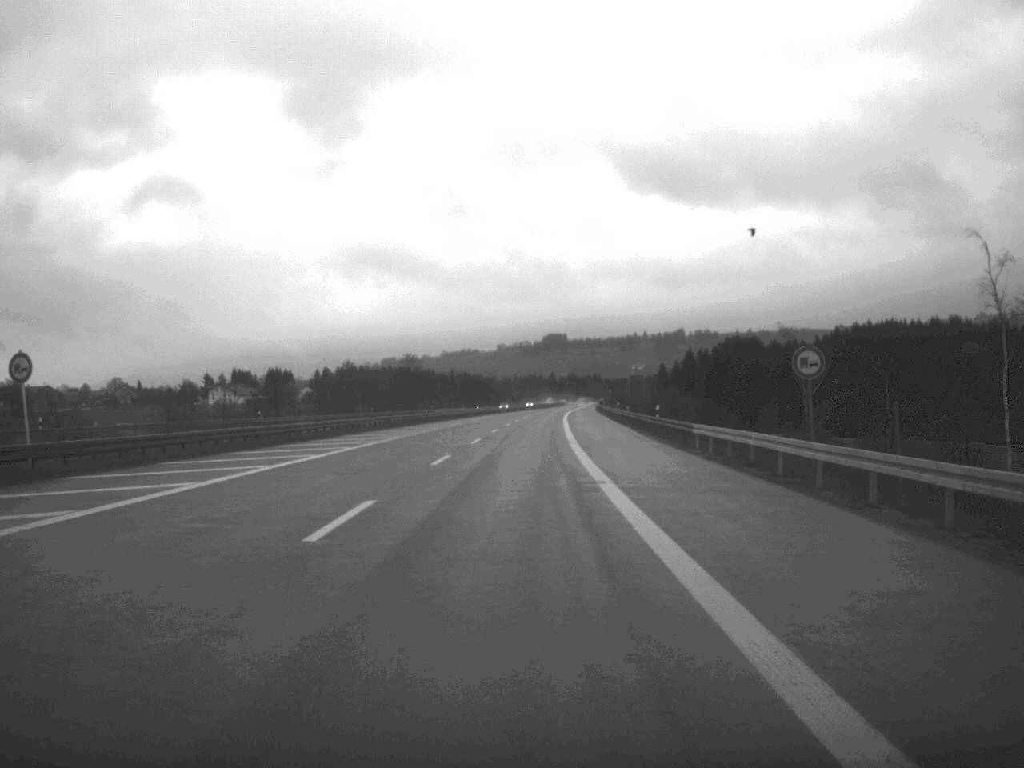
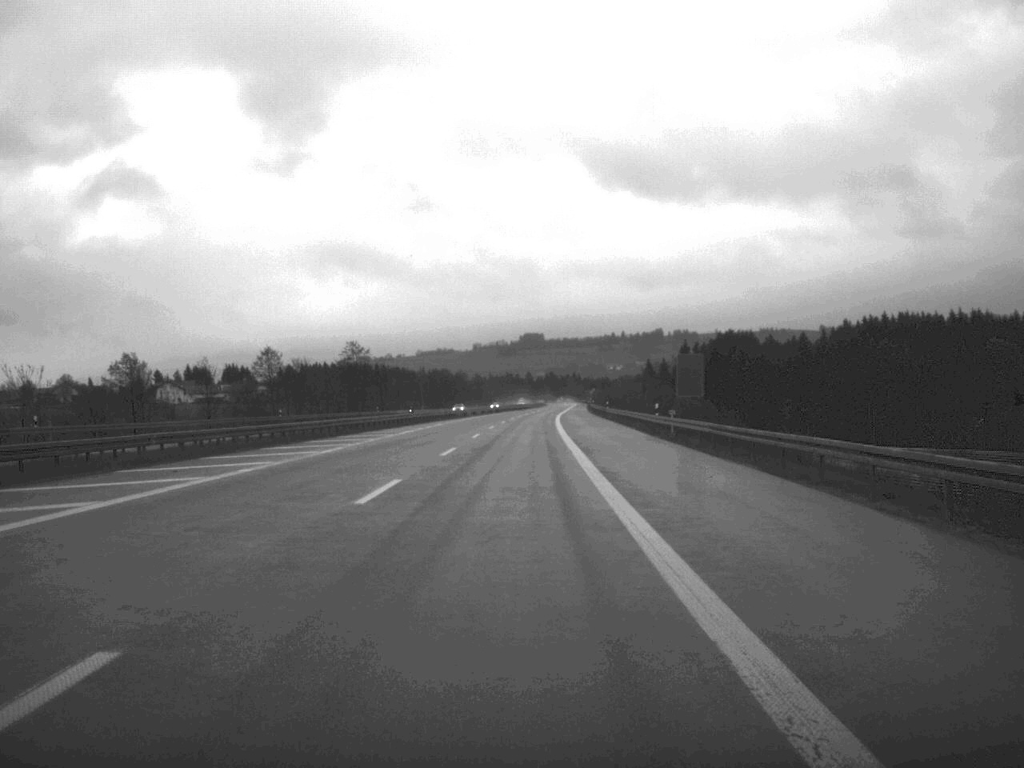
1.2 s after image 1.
(+0.4, +47.0) m; +1°
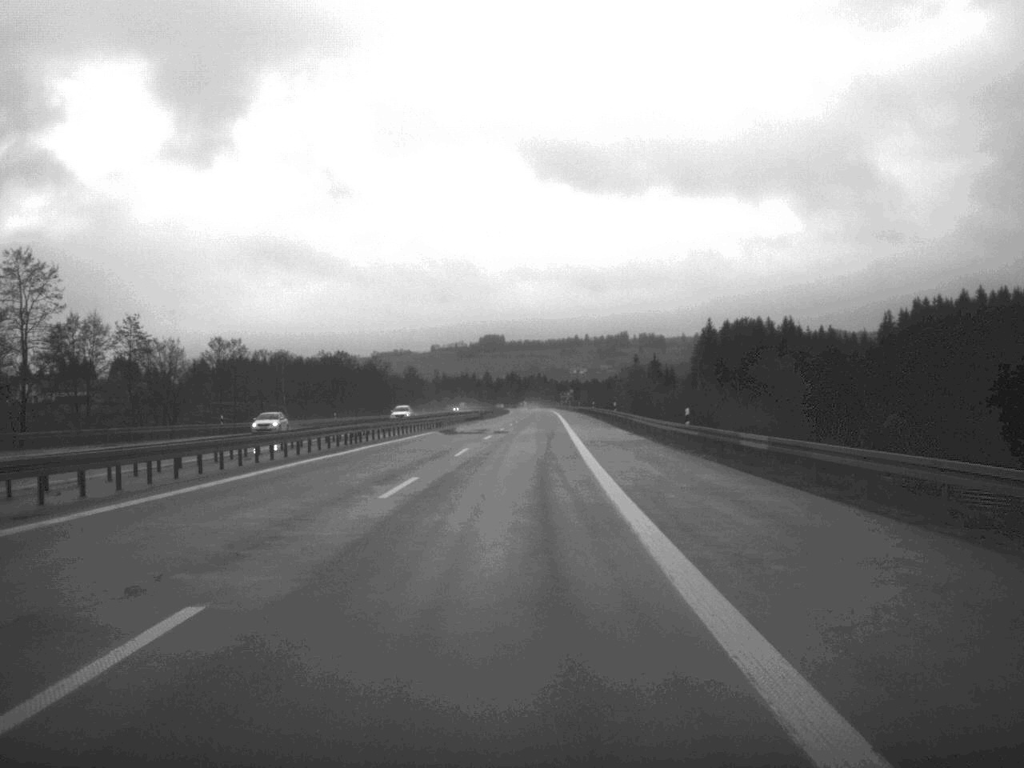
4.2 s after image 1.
(+1.6, +118.5) m; +2°
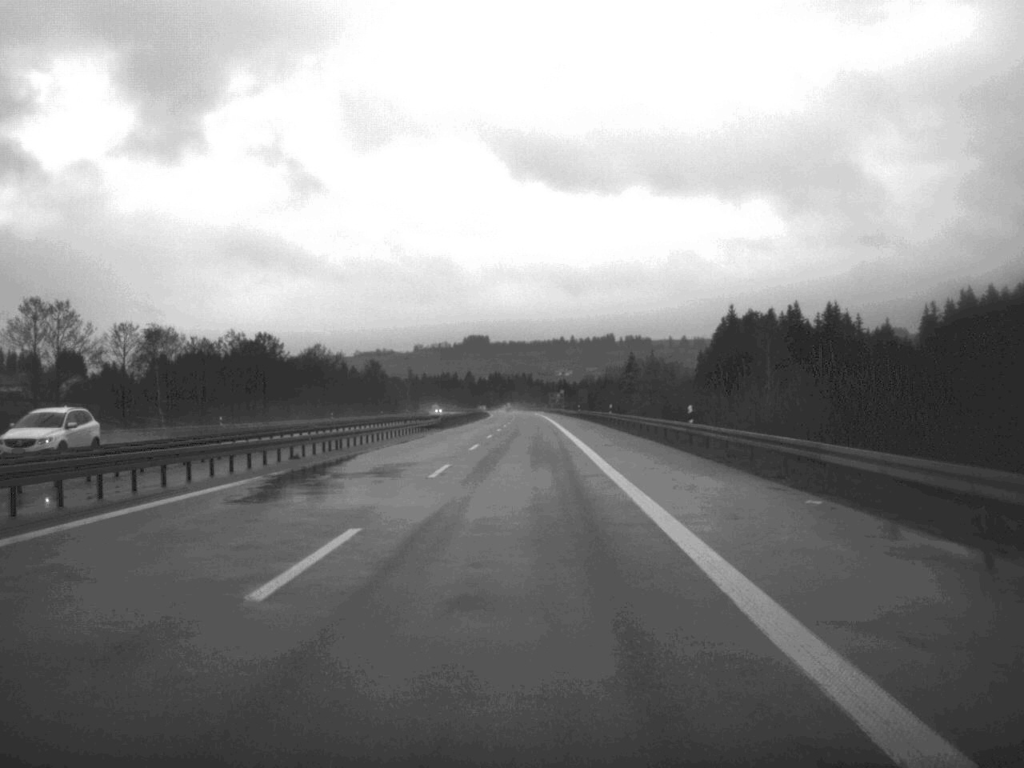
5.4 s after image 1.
(+0.2, +45.7) m; +1°
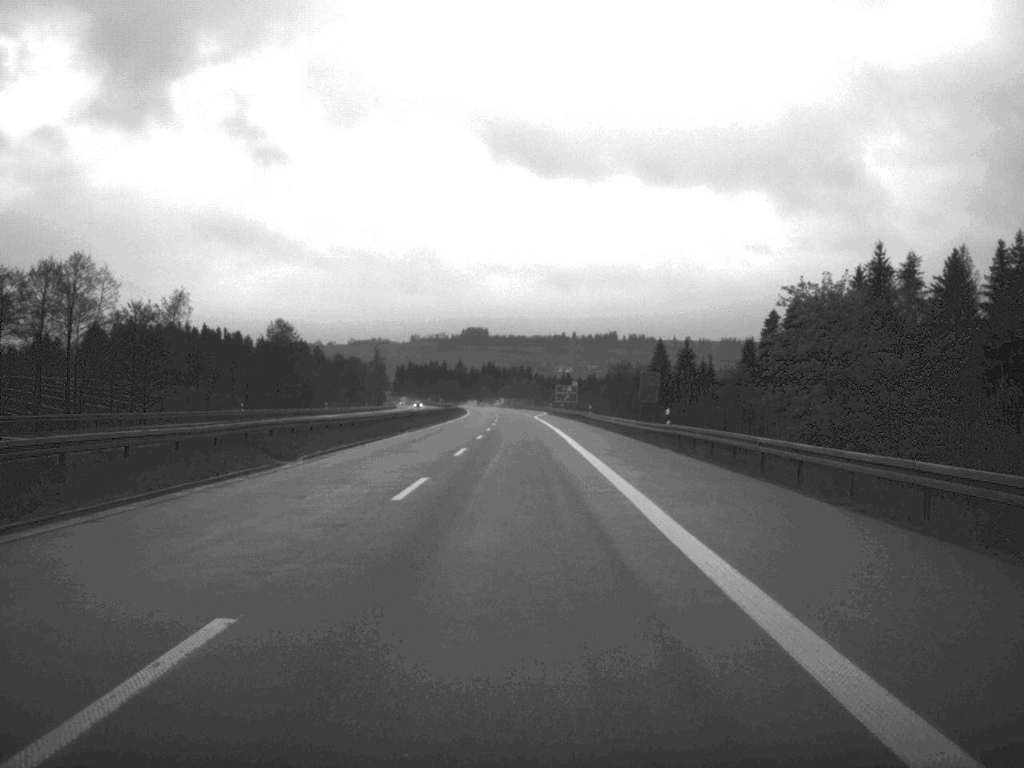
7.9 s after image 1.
(+0.4, +92.7) m; 0°
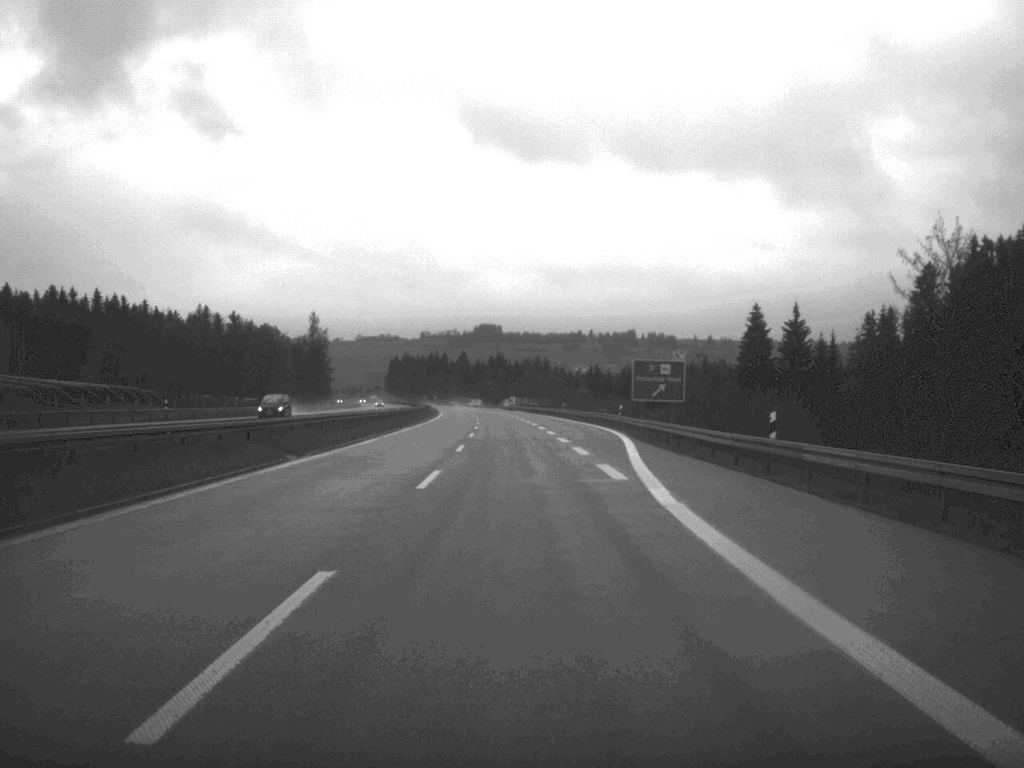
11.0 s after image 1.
(-1.0, +118.3) m; -1°
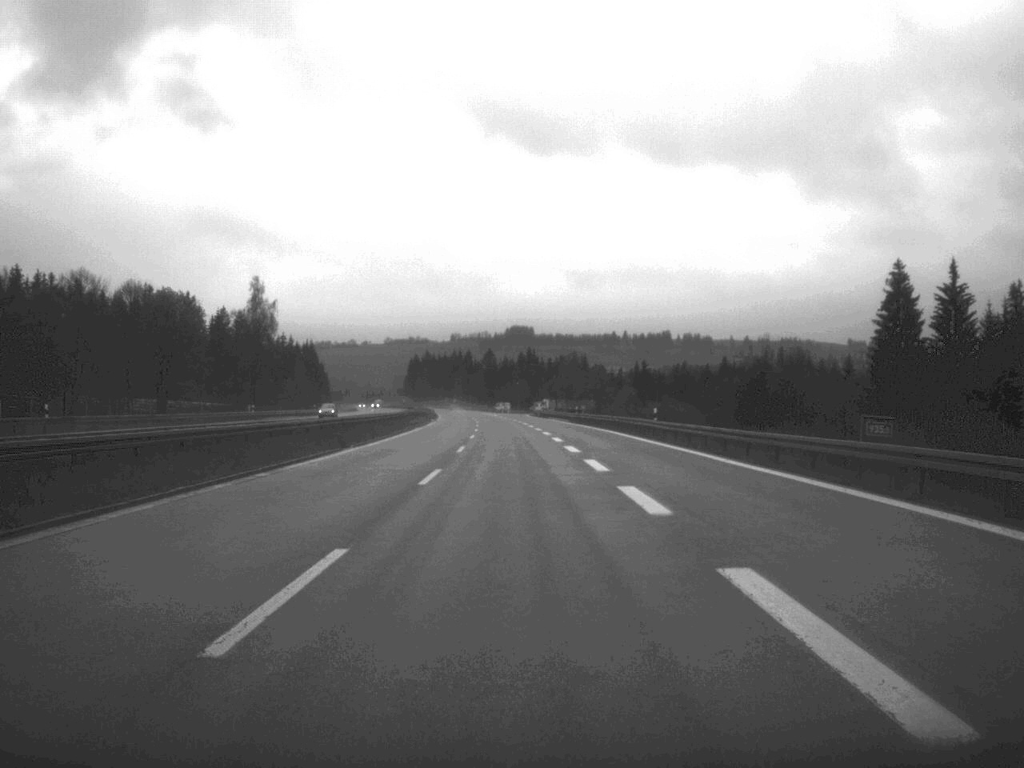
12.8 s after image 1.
(-0.8, +66.7) m; -2°
